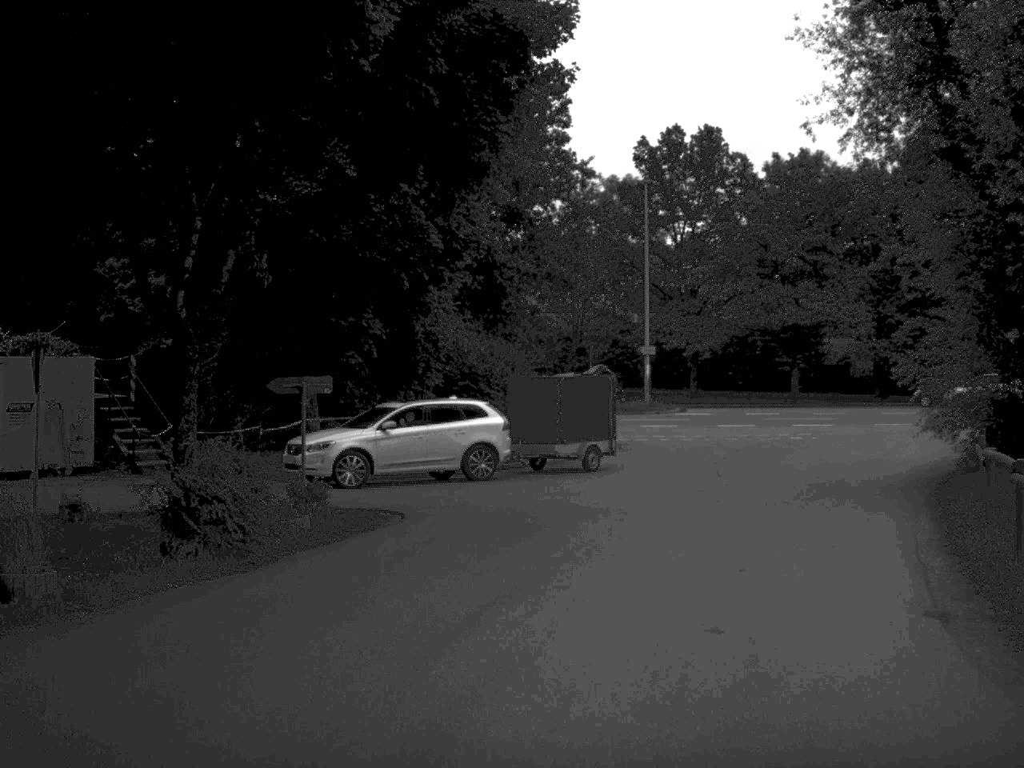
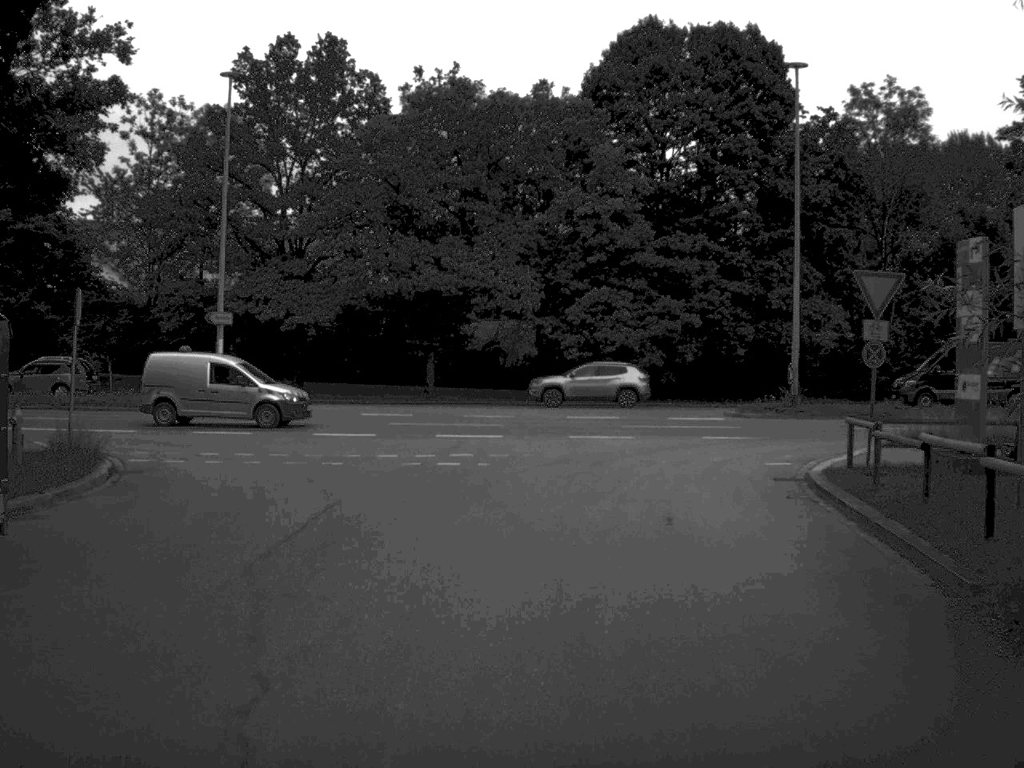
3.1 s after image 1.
(+2.7, +17.5) m; +17°
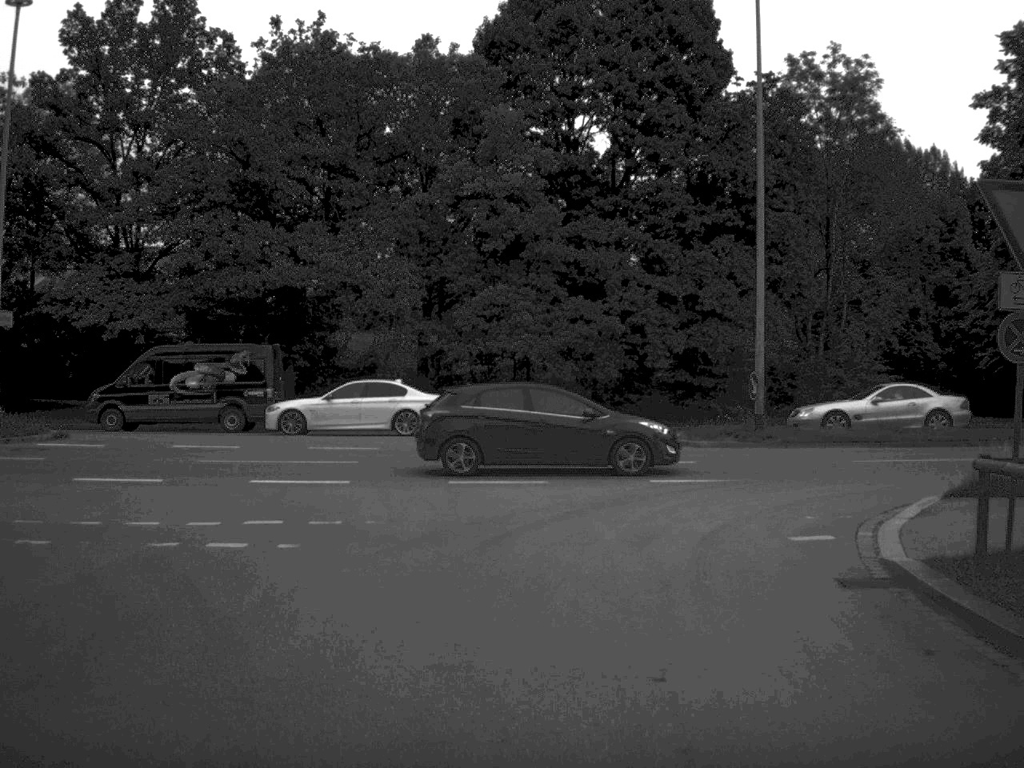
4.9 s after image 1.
(+0.4, +9.7) m; +4°
